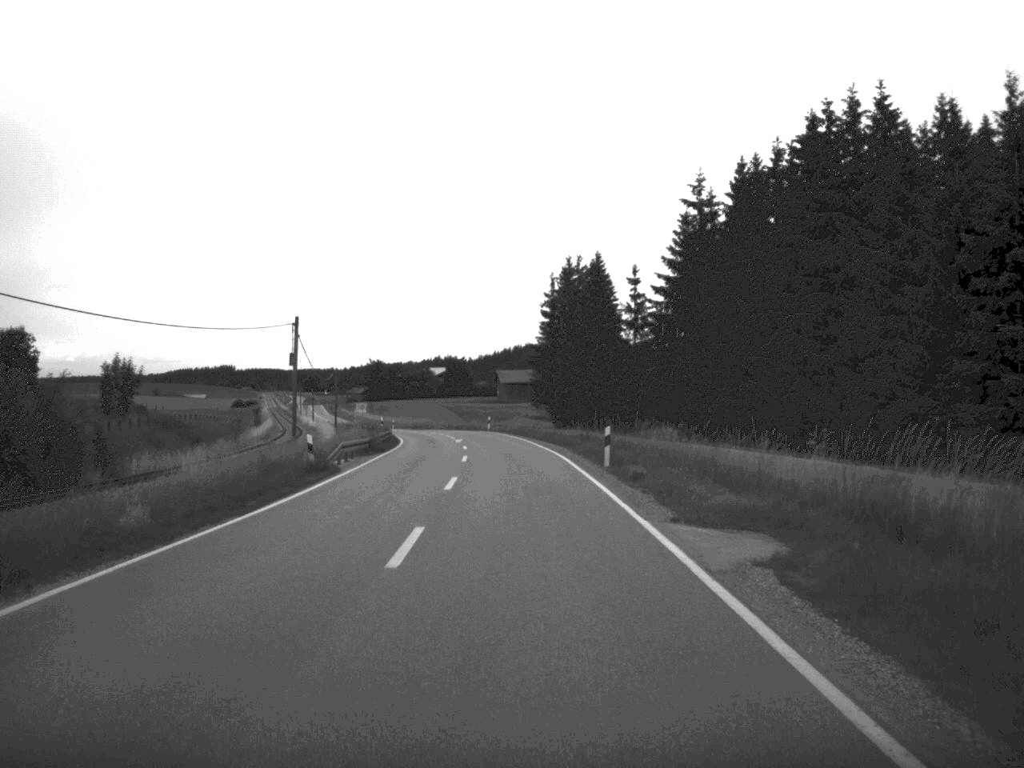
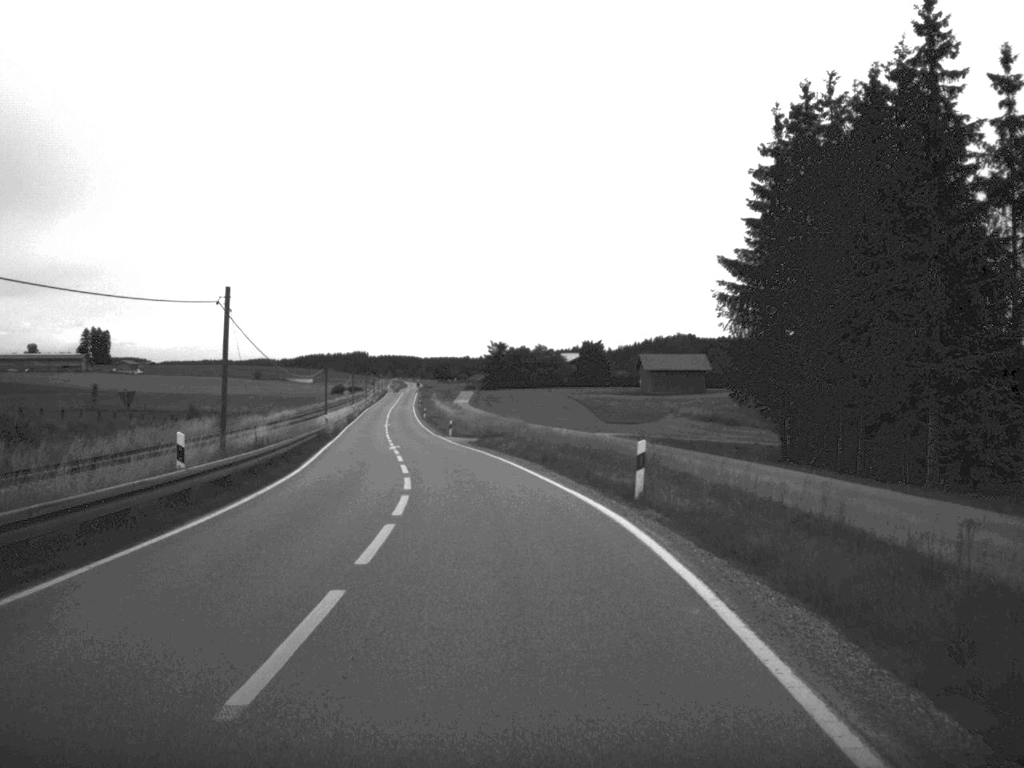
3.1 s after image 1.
(-2.1, +64.4) m; -7°
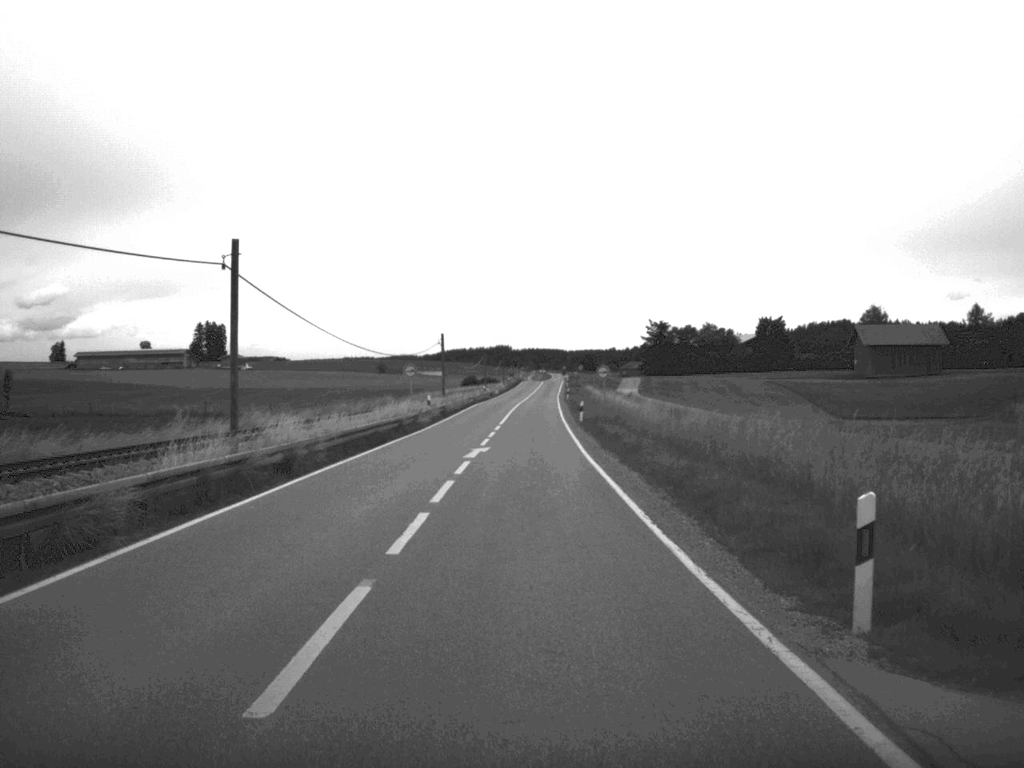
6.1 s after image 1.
(-5.5, +64.0) m; -7°
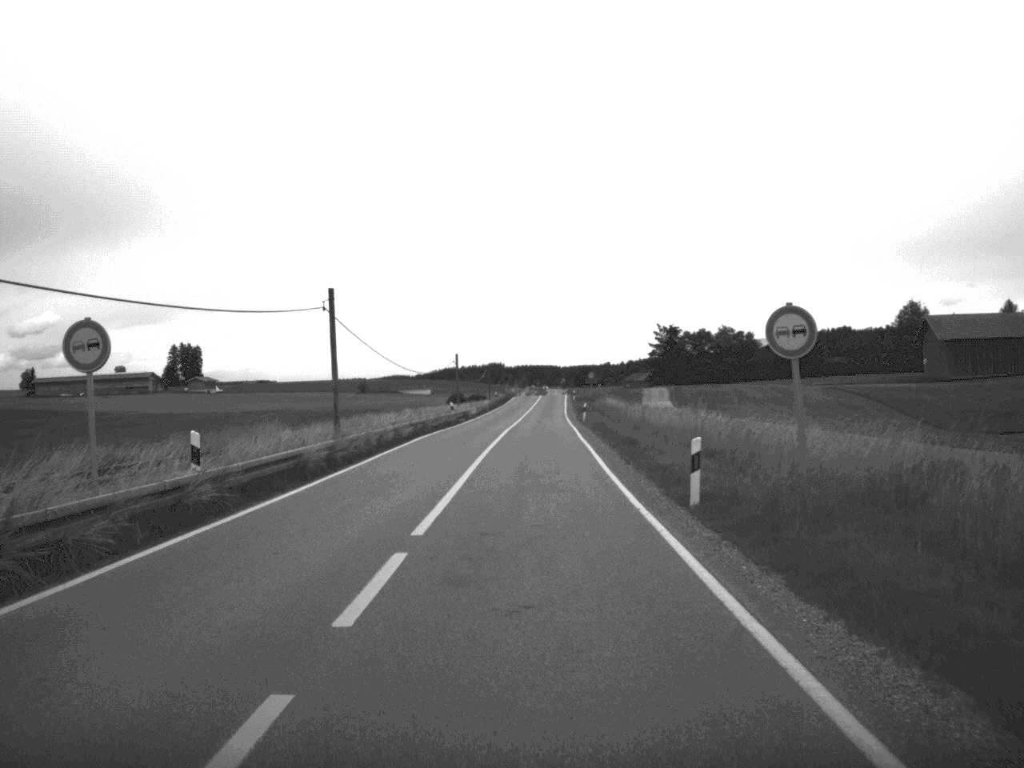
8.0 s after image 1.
(+0.1, +39.4) m; 0°
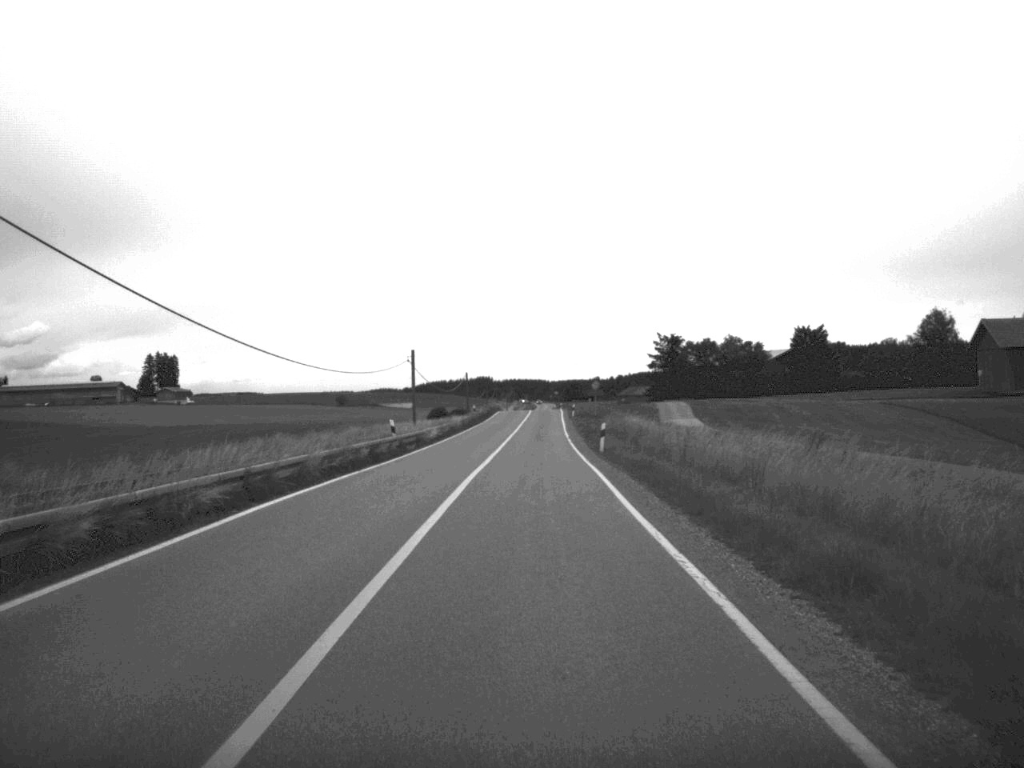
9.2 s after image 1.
(+0.1, +24.7) m; 0°
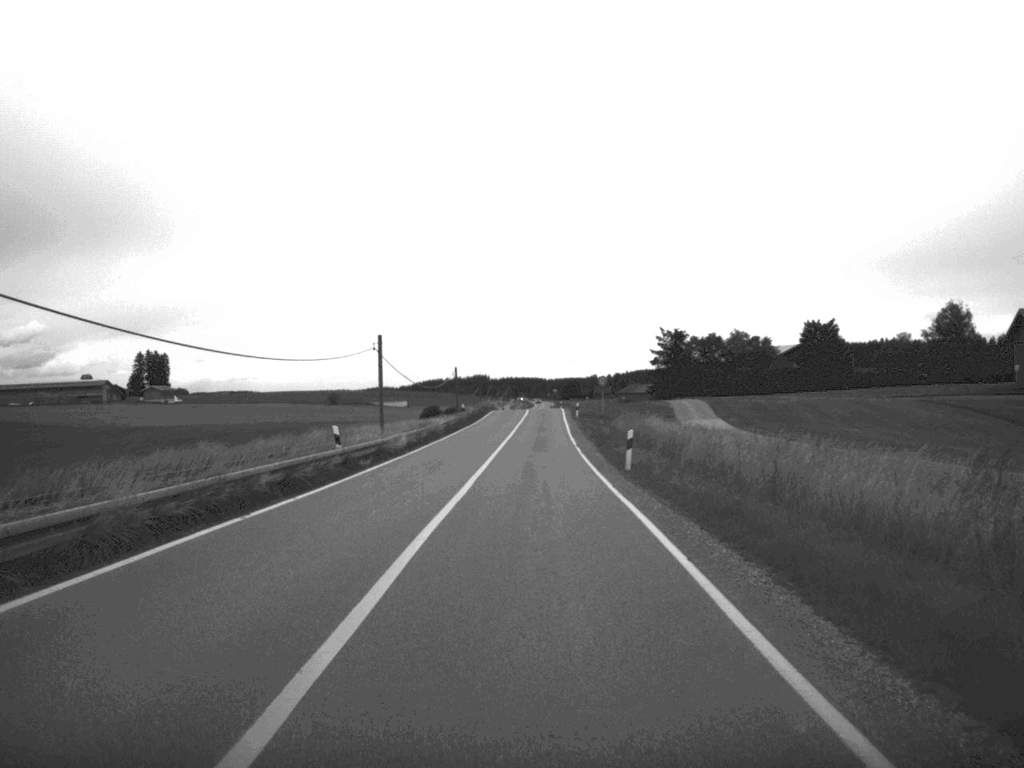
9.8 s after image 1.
(0.0, +12.0) m; 0°
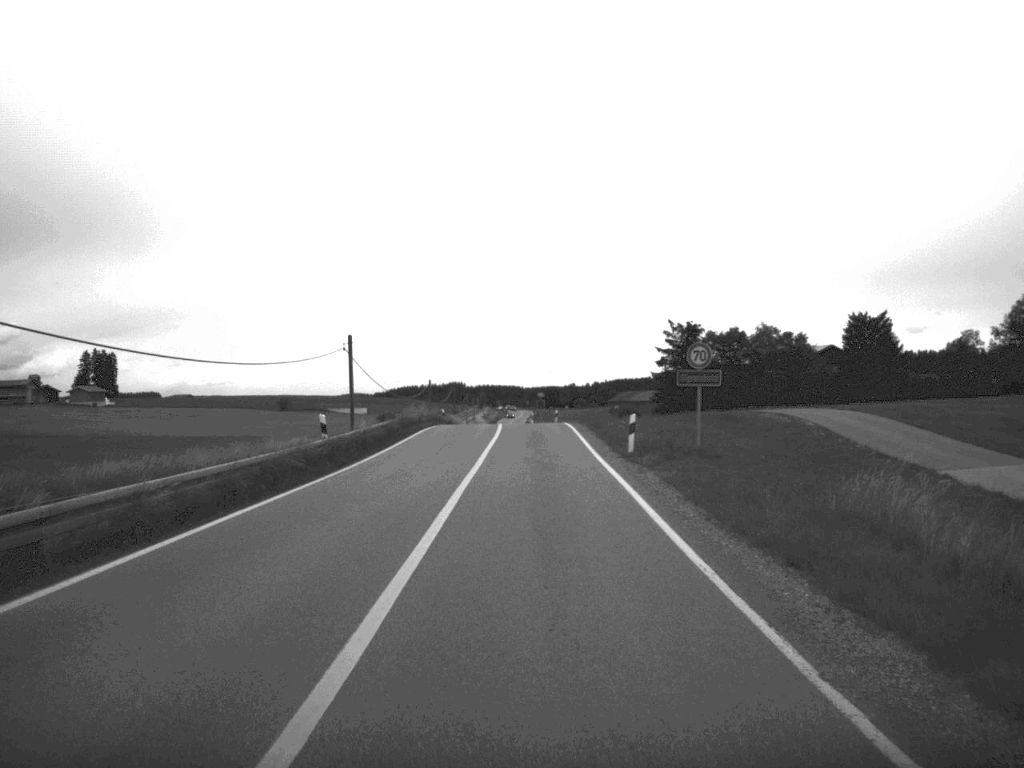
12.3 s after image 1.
(+0.2, +50.0) m; +1°
